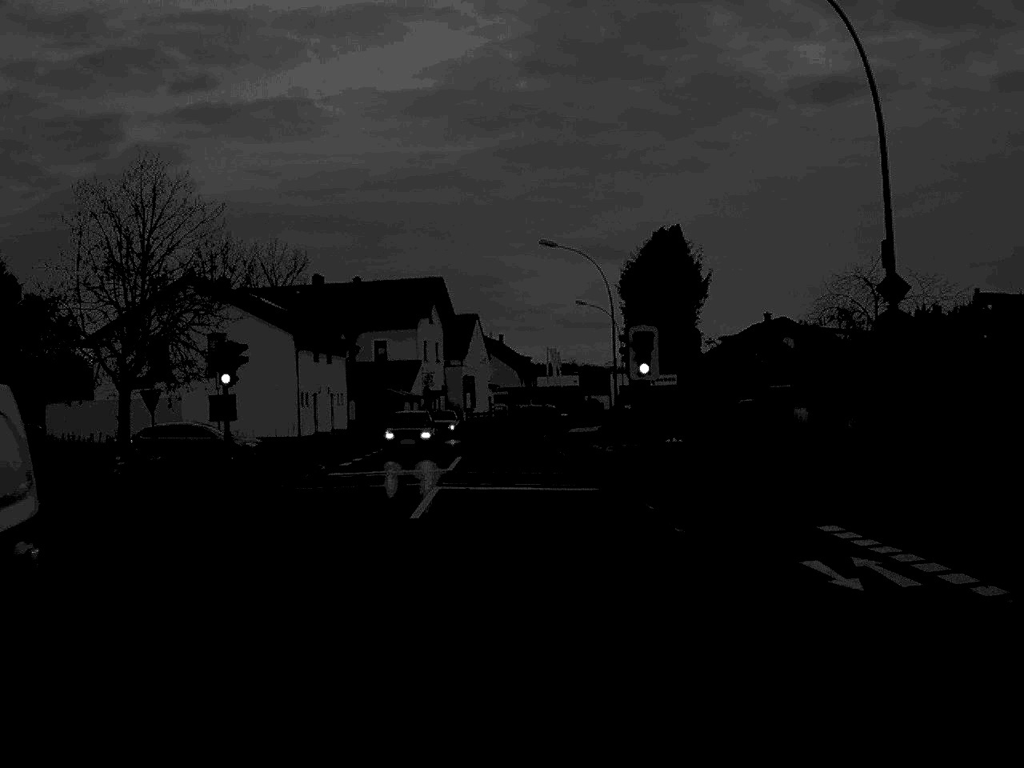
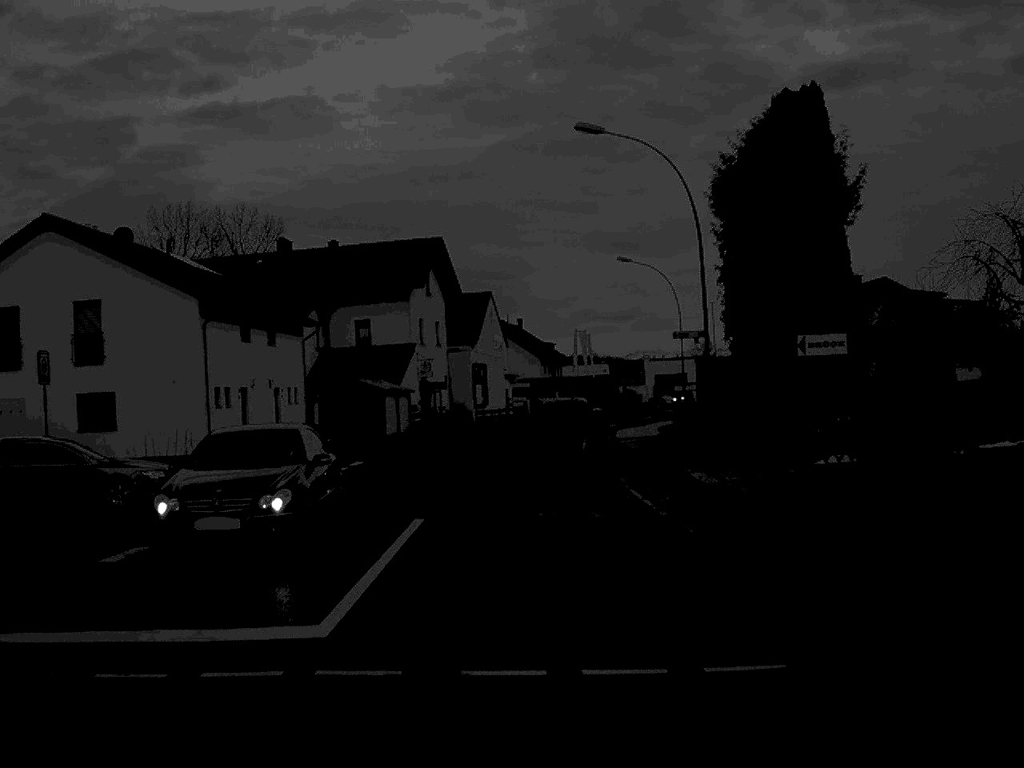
(-0.3, +22.2) m; -1°
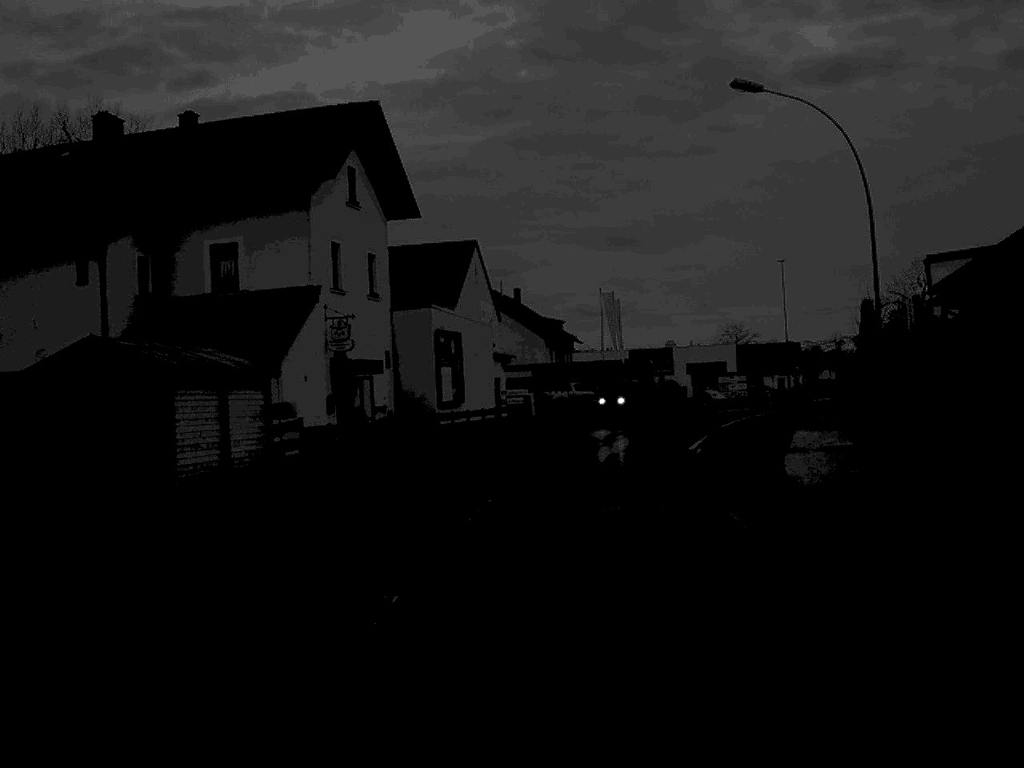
(-0.2, +35.6) m; 0°
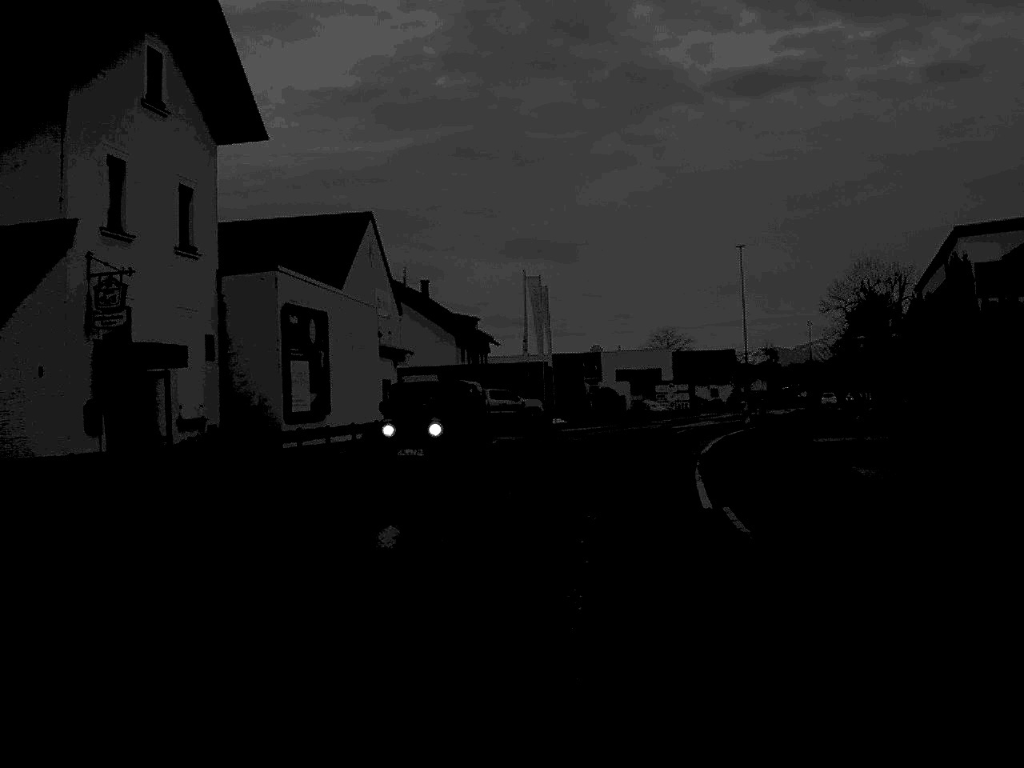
(+0.5, +15.8) m; +4°
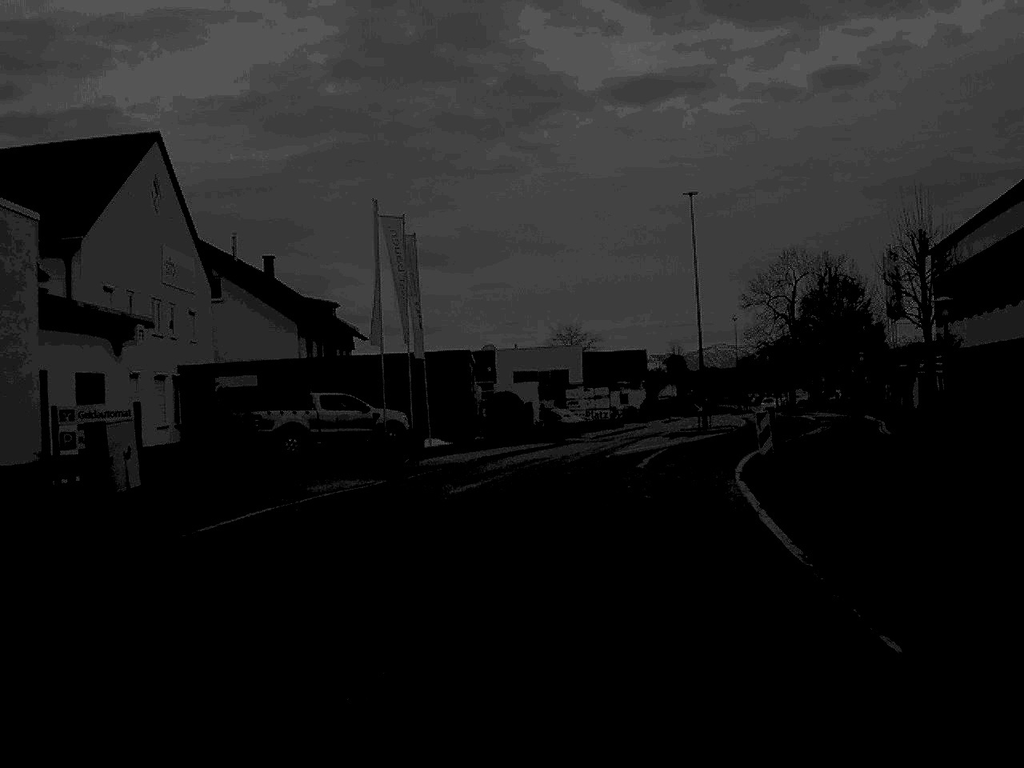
(+1.0, +22.4) m; +5°
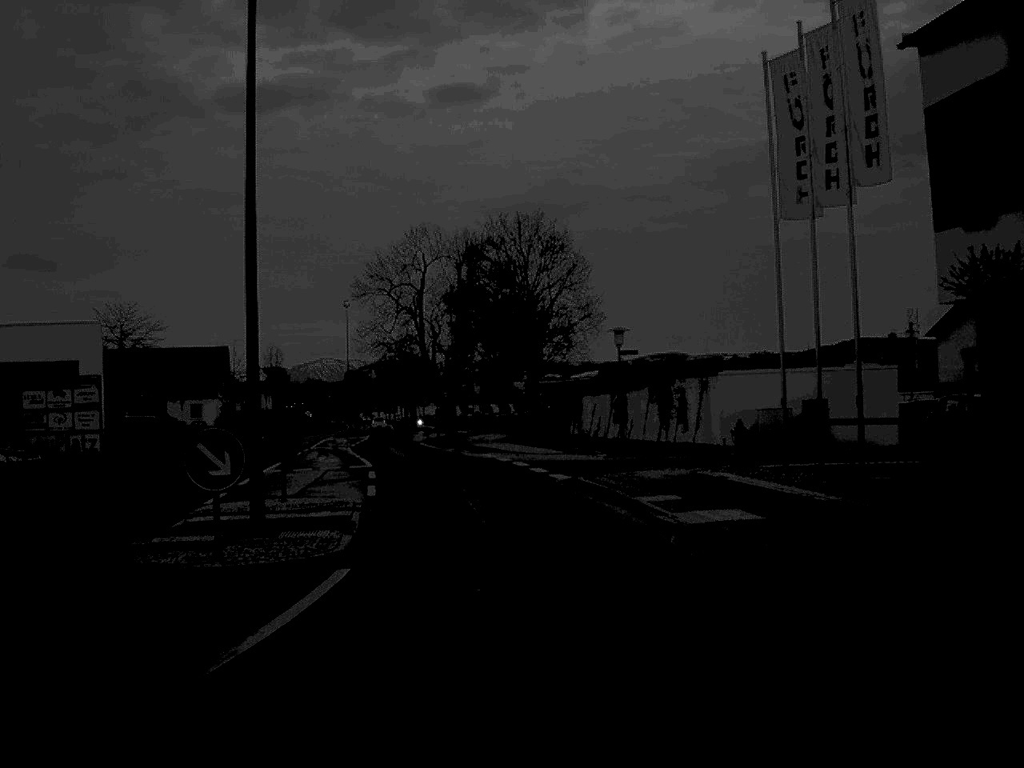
(+5.8, +39.4) m; +18°
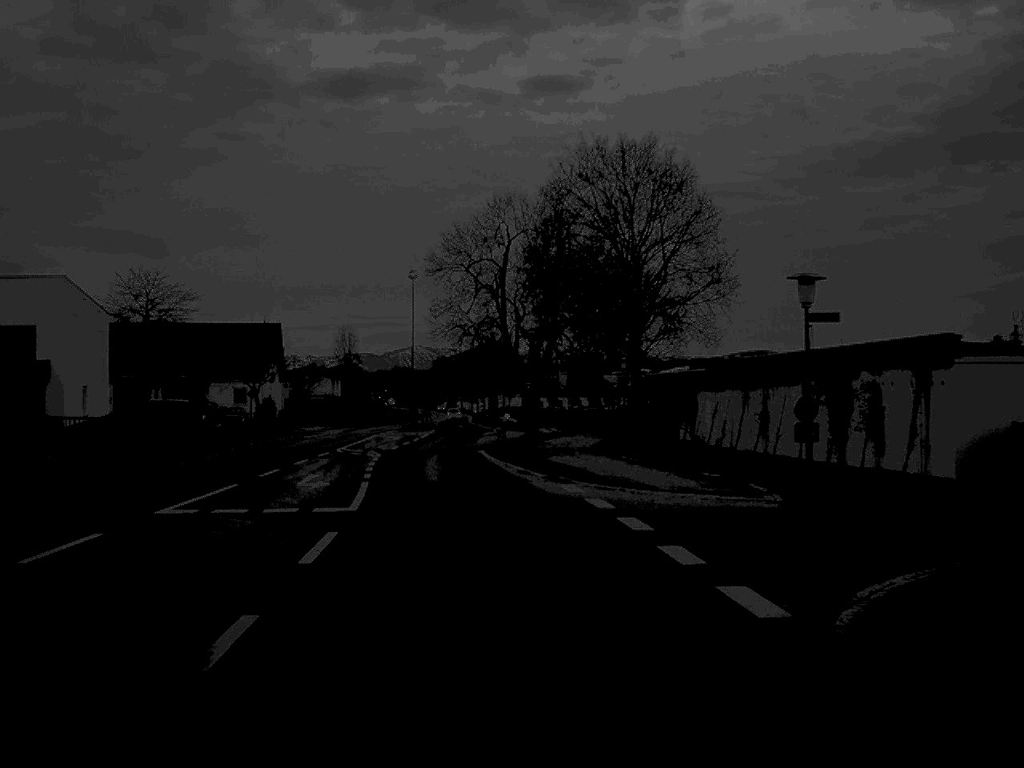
(-0.3, +15.9) m; -4°
